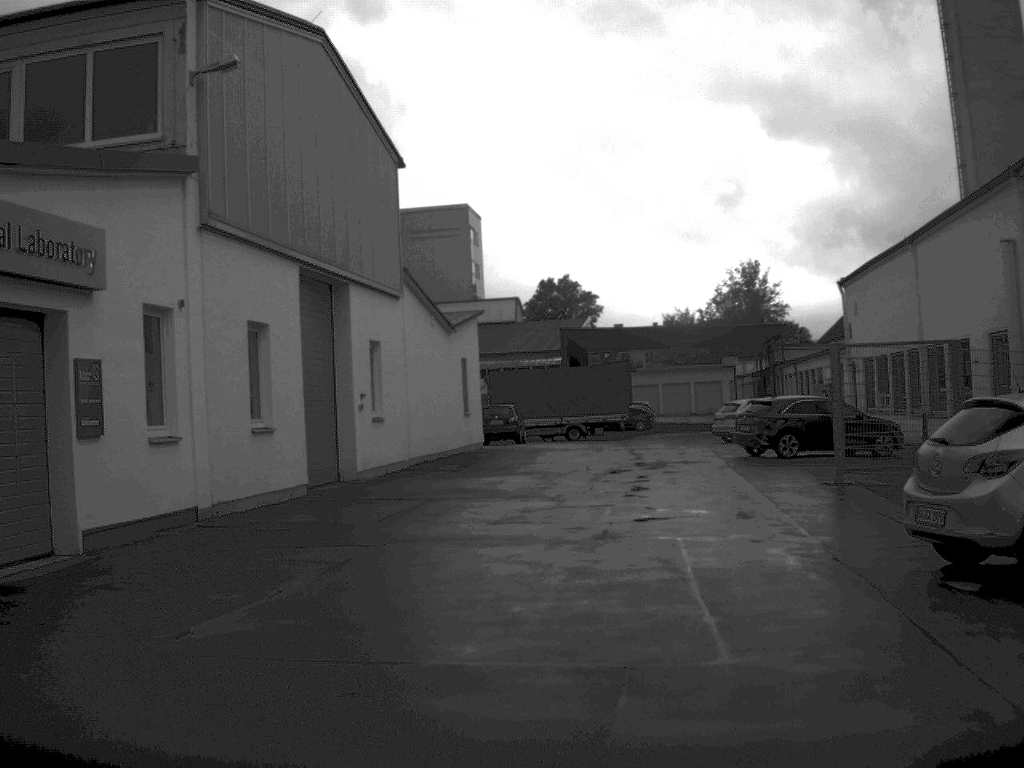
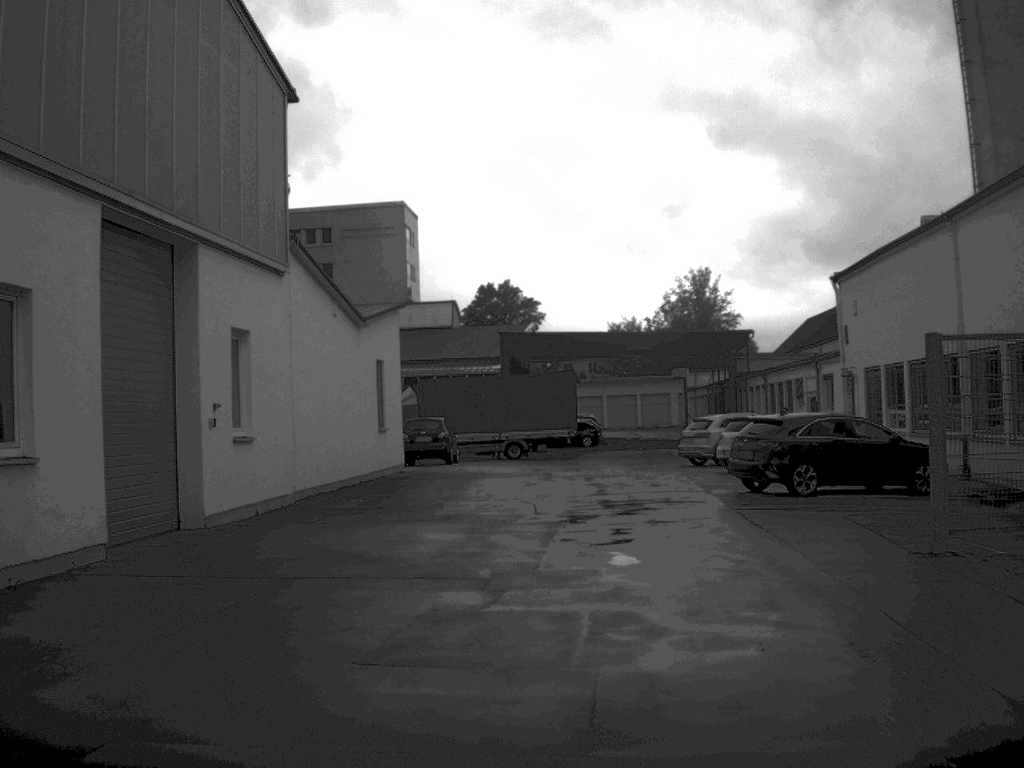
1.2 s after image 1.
(+0.1, +7.5) m; +3°
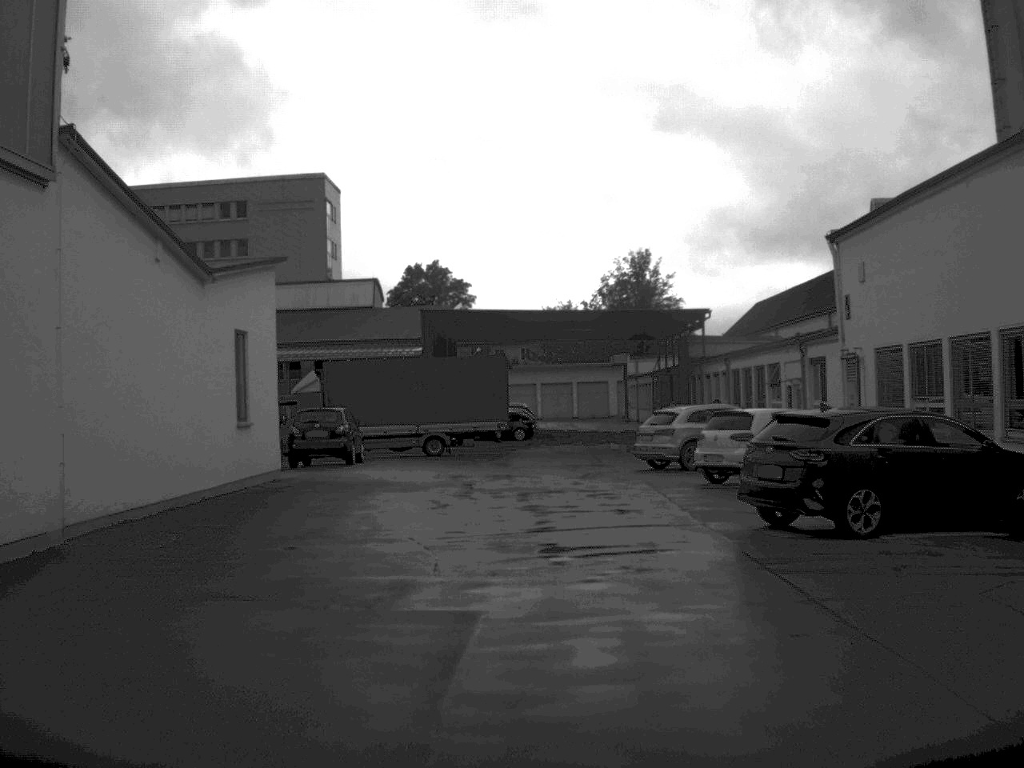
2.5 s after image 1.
(+0.3, +8.0) m; +3°
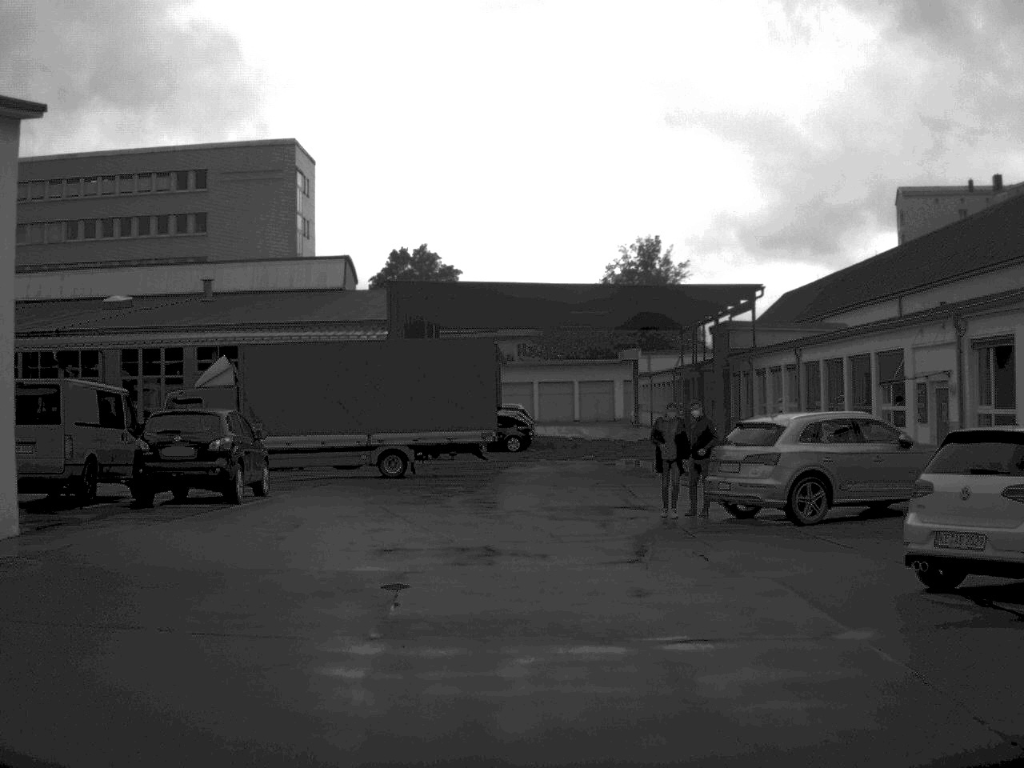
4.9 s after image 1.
(0.0, +13.4) m; 0°
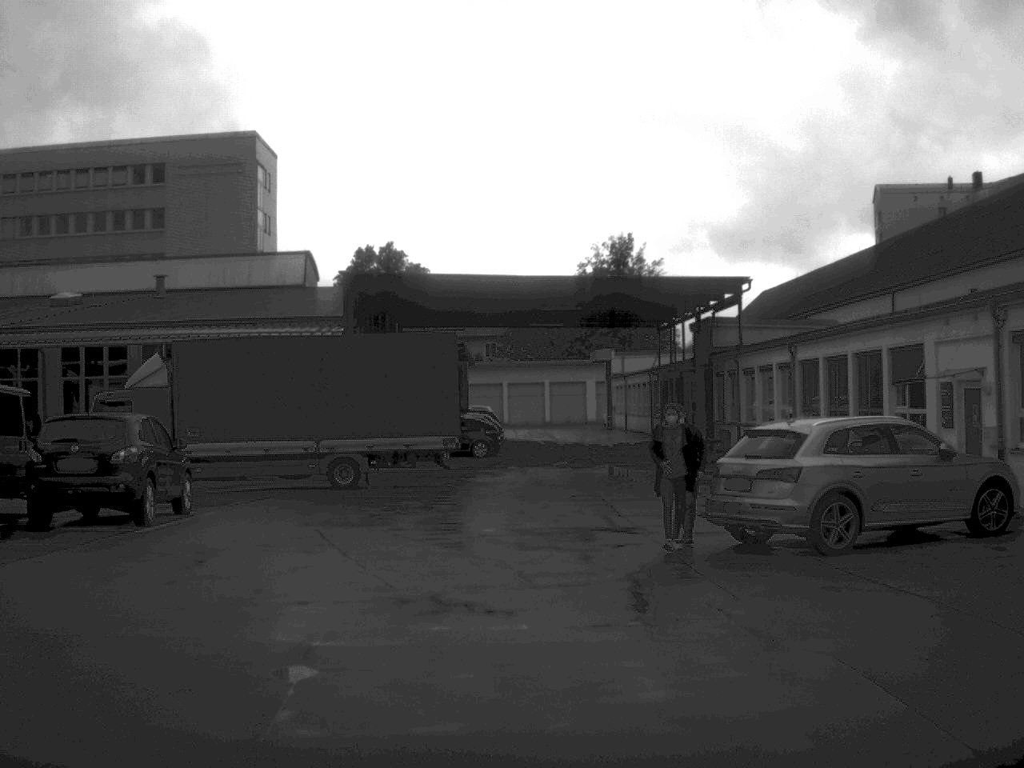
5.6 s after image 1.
(0.0, +3.4) m; +1°
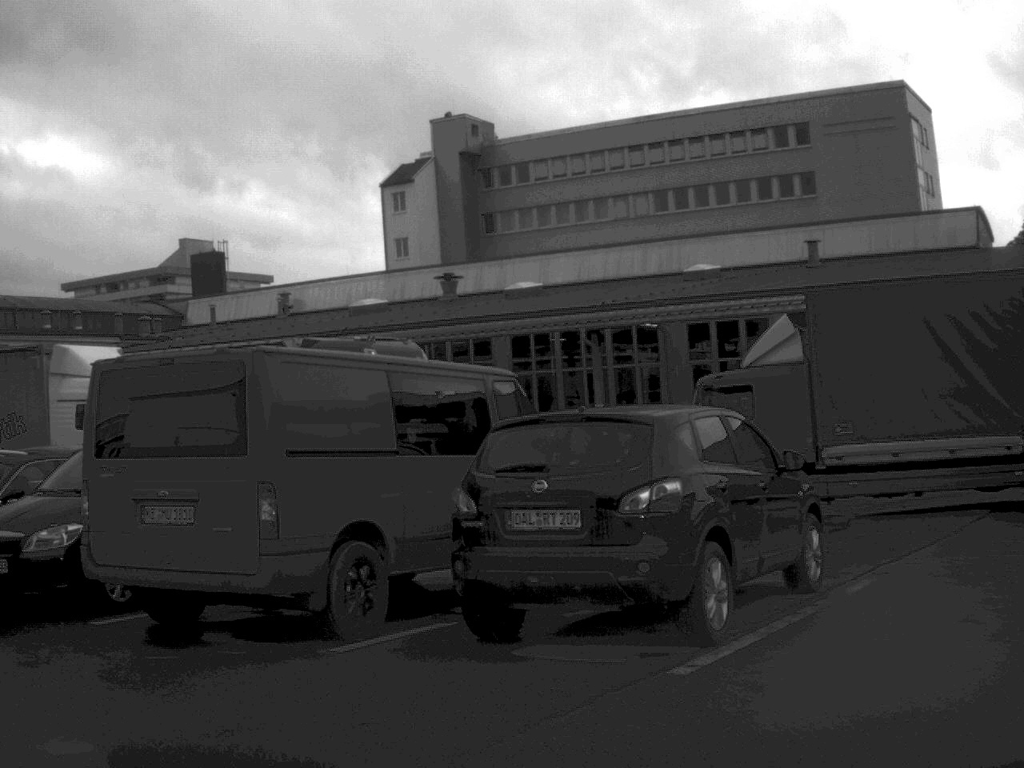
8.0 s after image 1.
(-1.2, +9.5) m; -32°
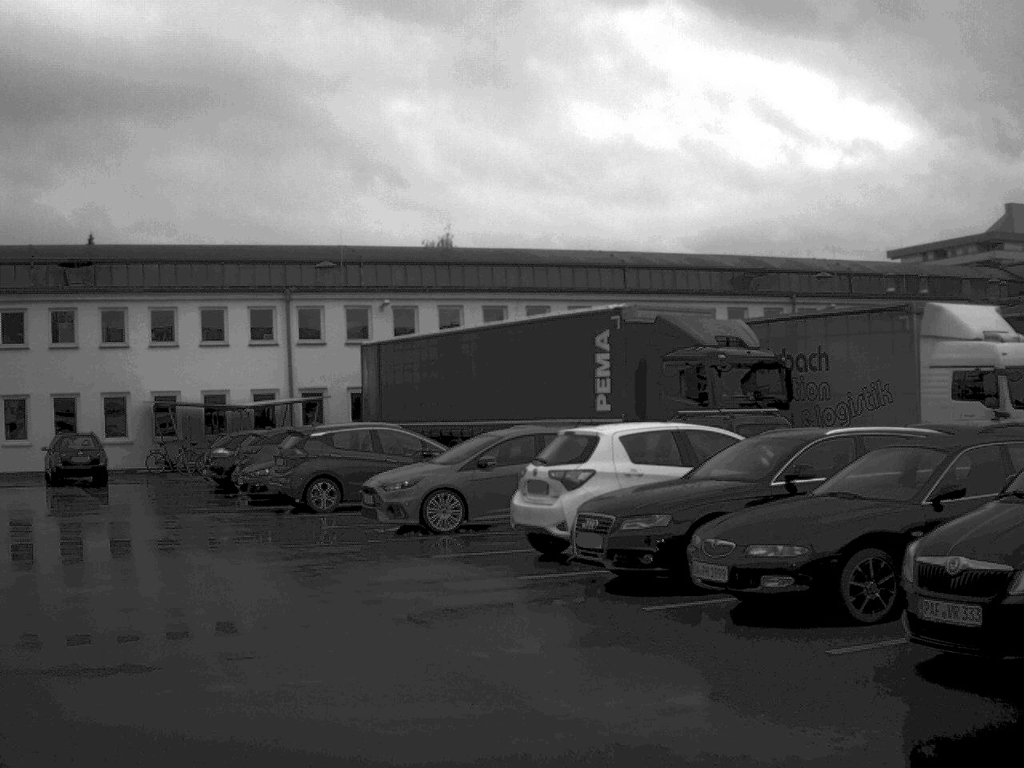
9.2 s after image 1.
(-1.3, +3.6) m; -36°
